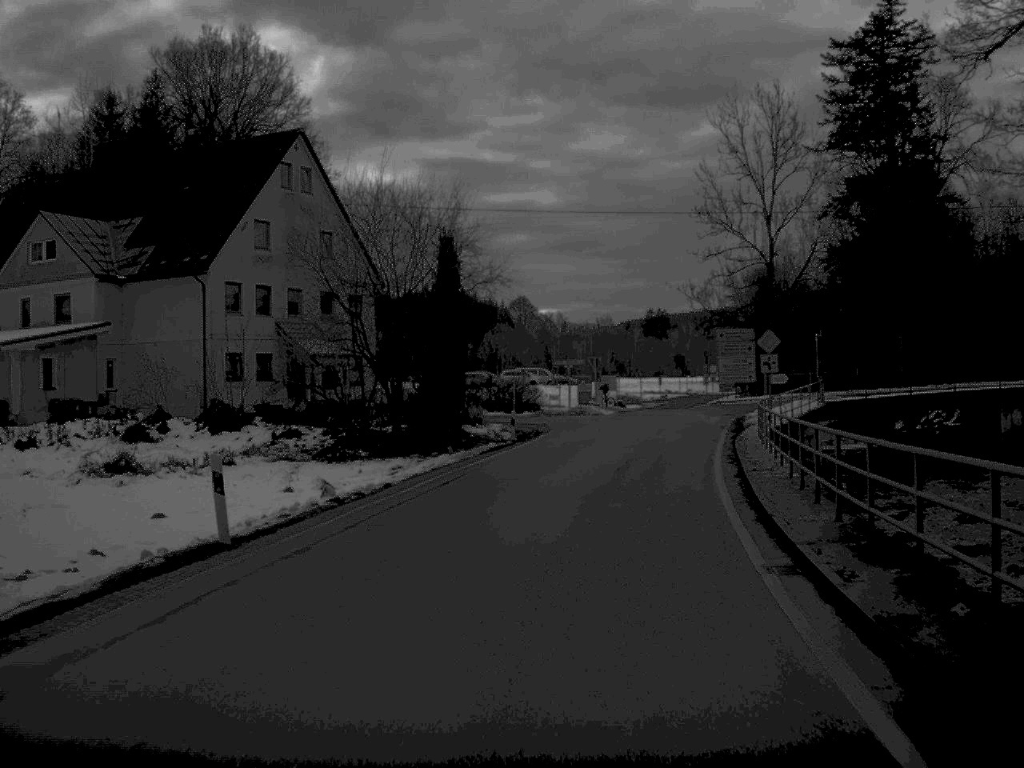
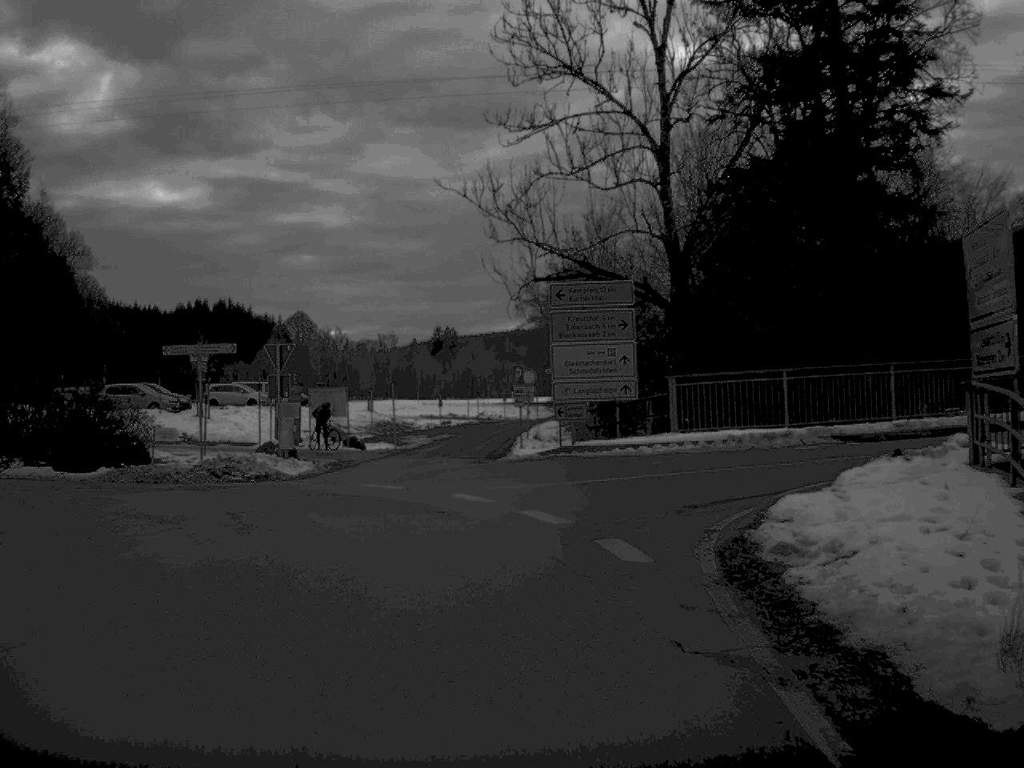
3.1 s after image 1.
(+4.4, +38.9) m; +9°
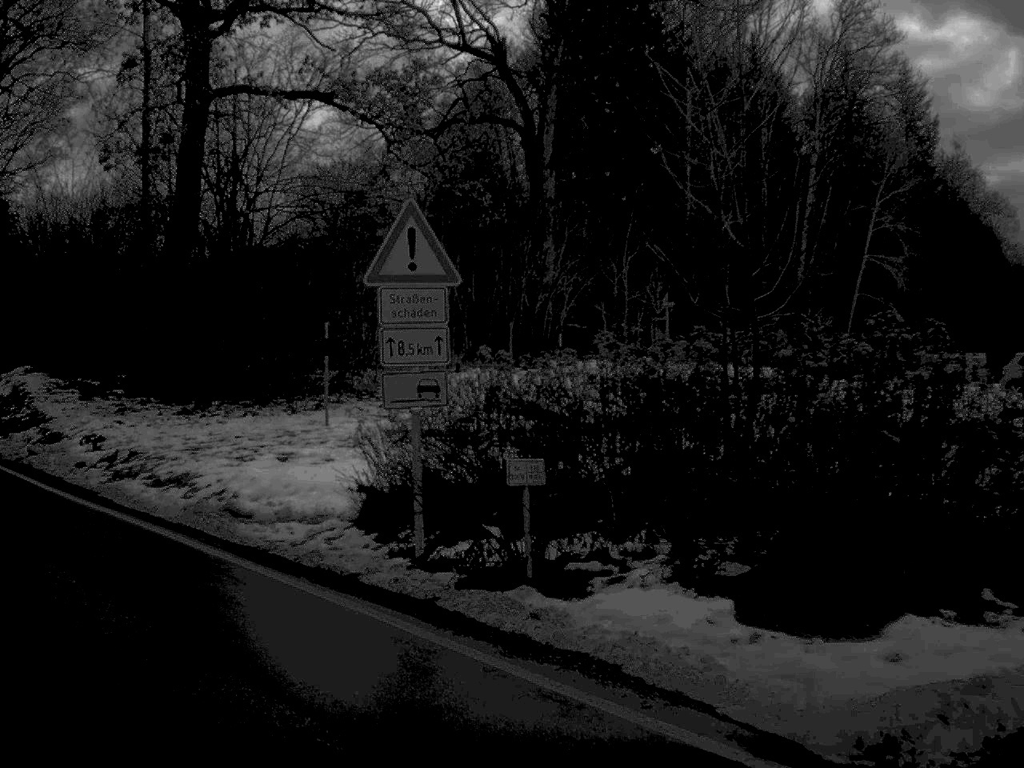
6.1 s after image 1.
(-5.1, +20.3) m; -43°
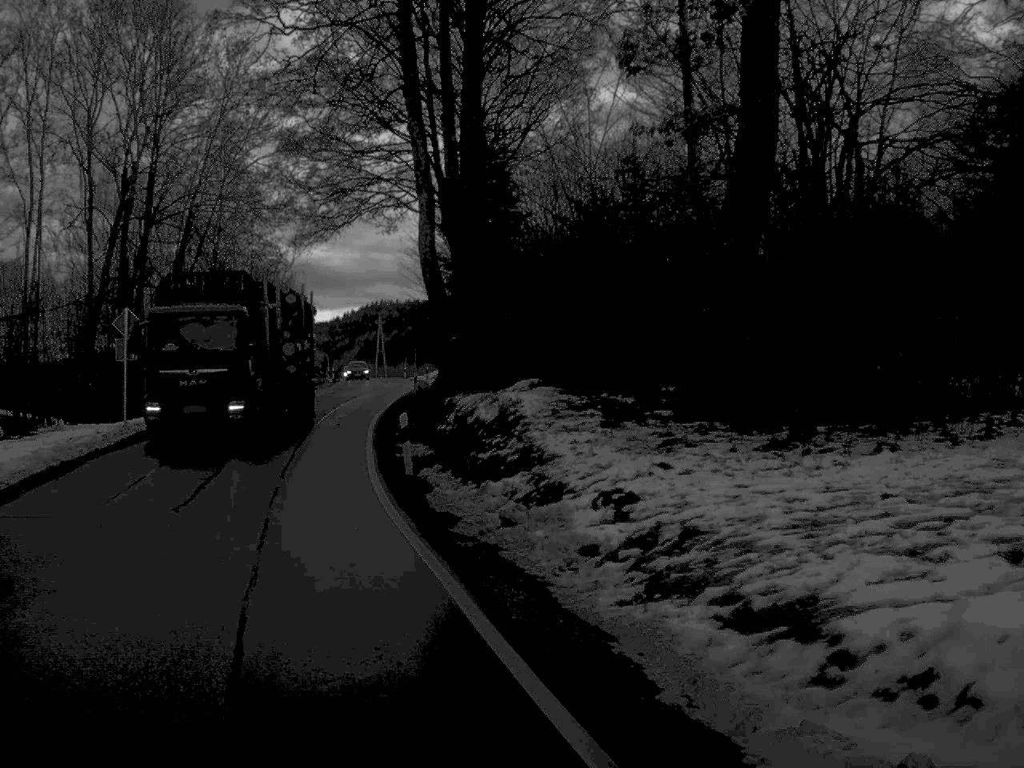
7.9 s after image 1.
(-2.5, +10.1) m; -24°
